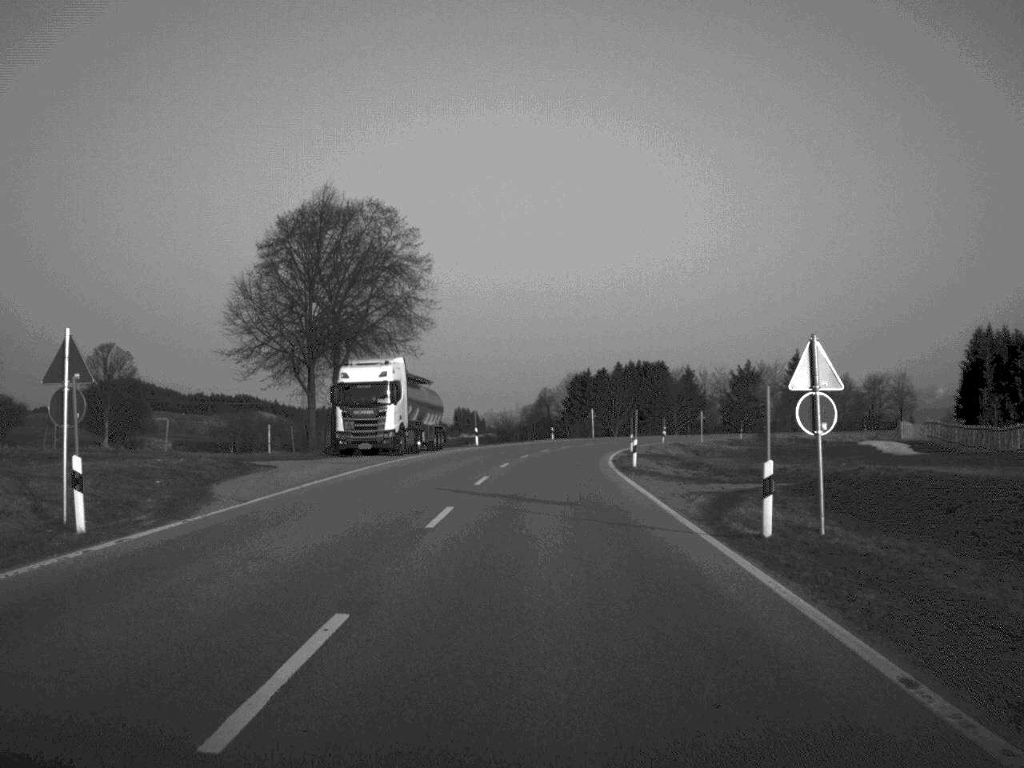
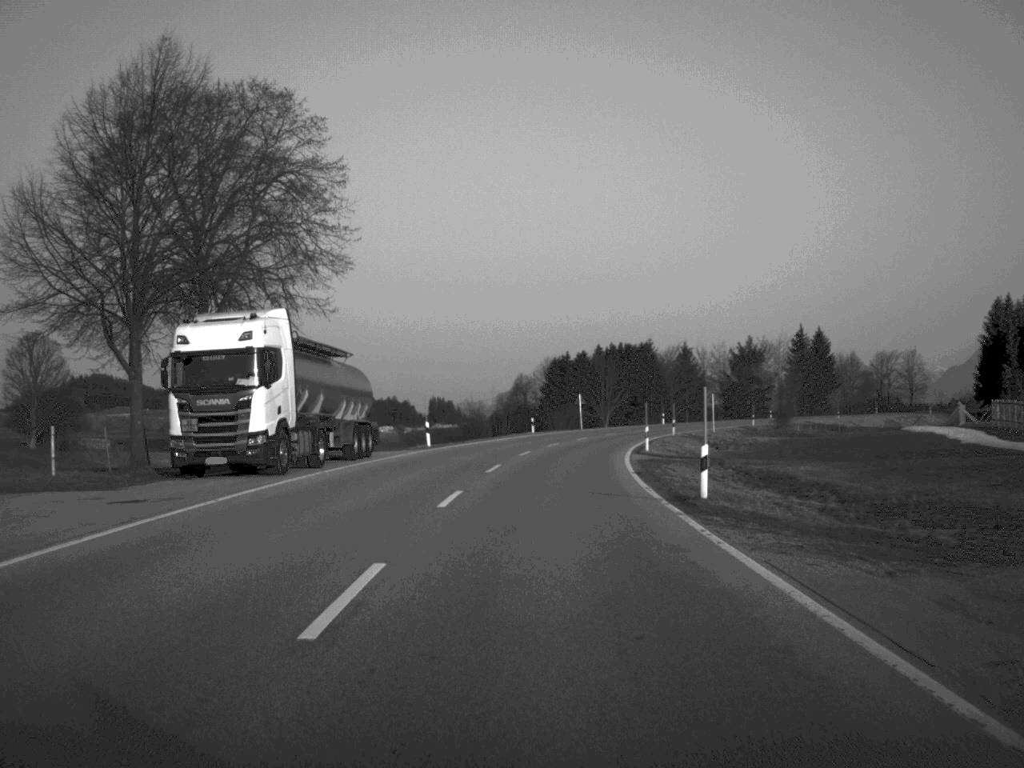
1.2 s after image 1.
(+0.2, +21.2) m; +1°
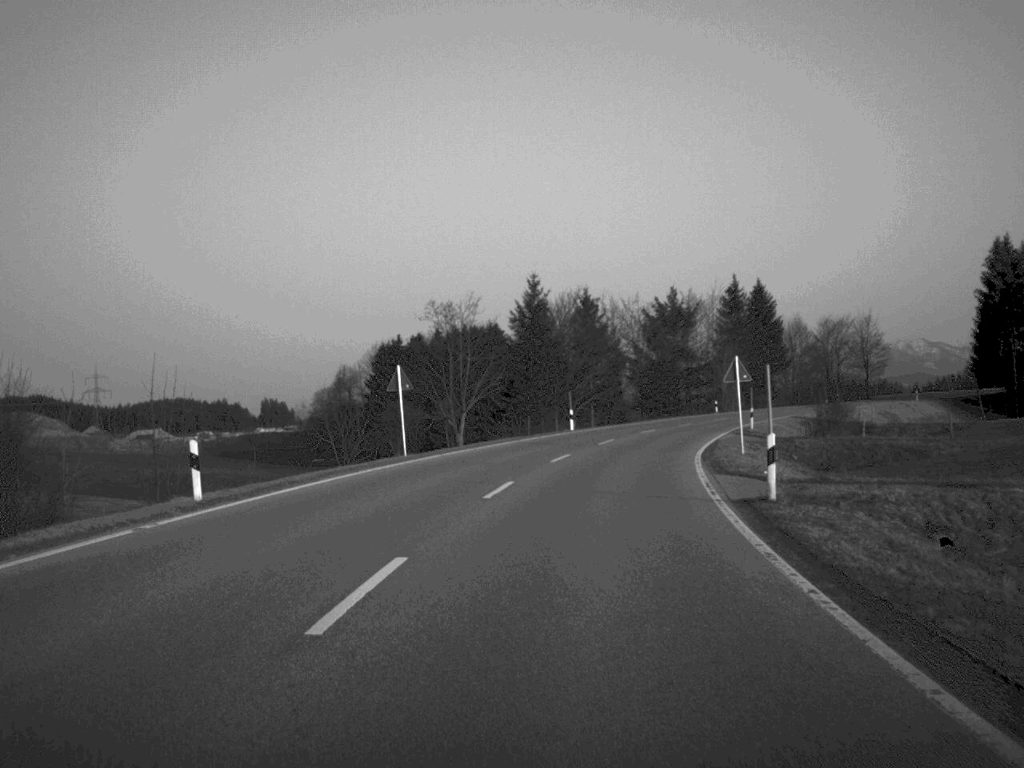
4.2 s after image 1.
(+3.0, +59.8) m; +7°
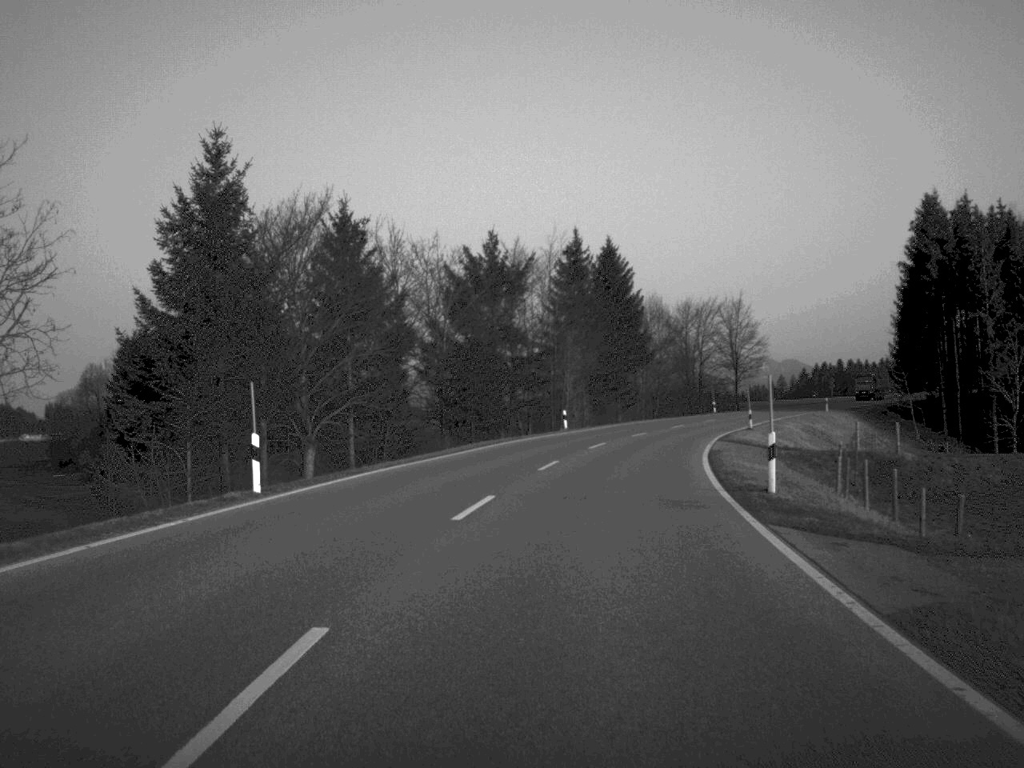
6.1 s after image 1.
(+3.2, +39.8) m; +9°
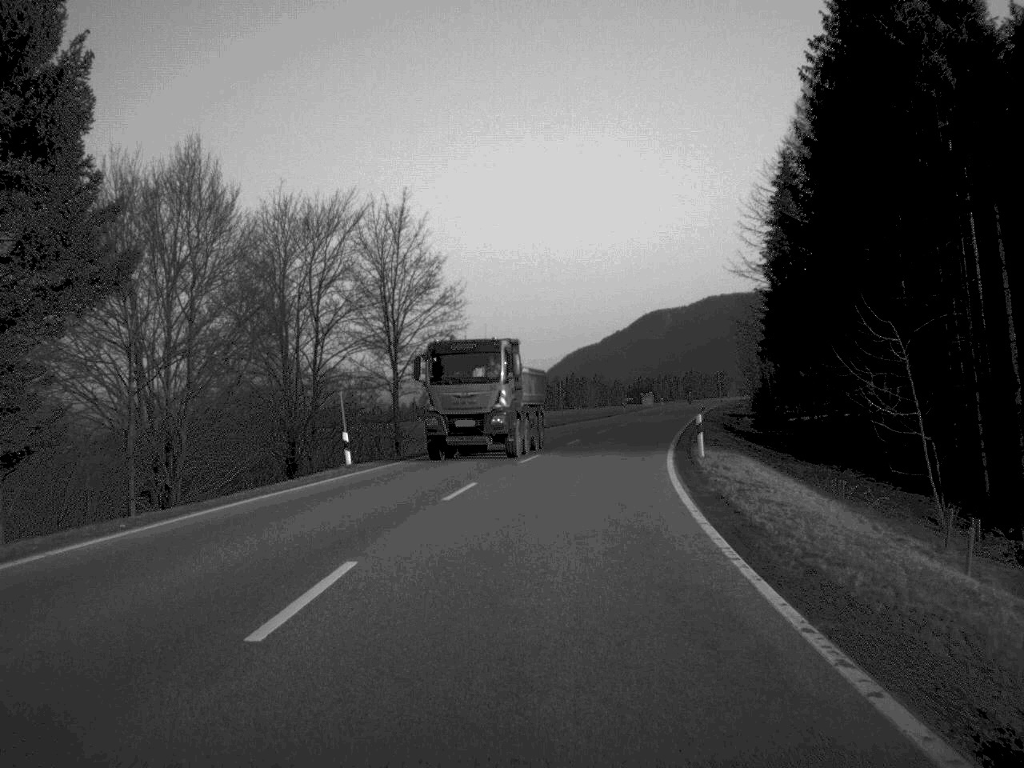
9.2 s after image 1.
(+9.8, +66.6) m; +16°
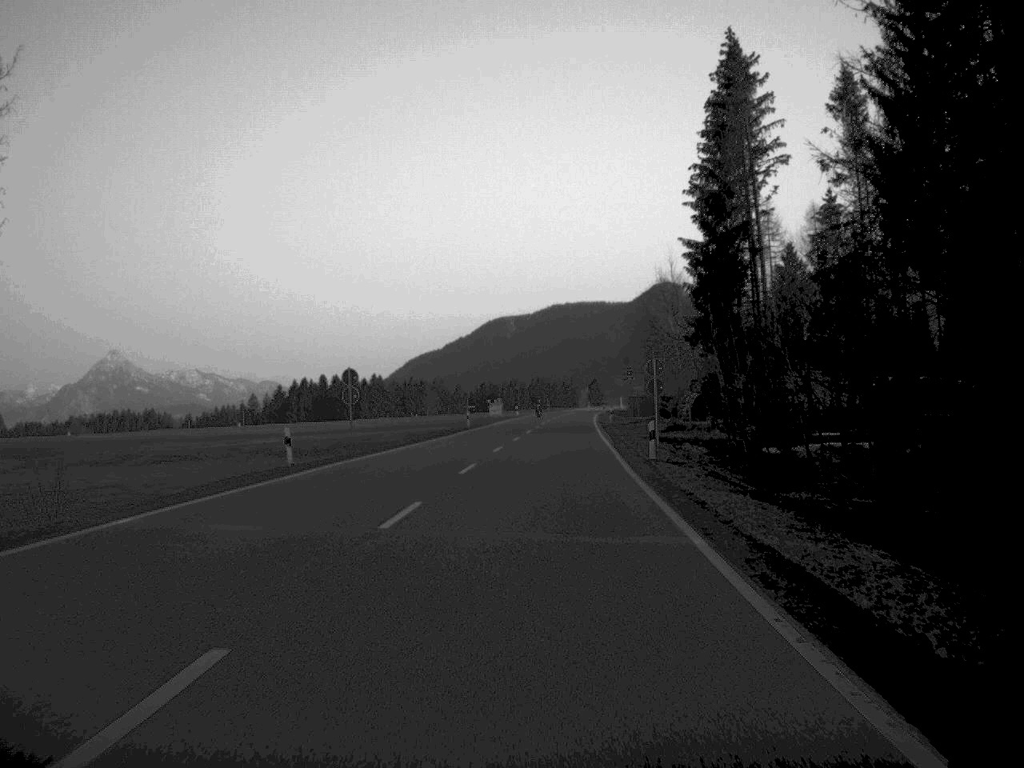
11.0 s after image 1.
(+2.8, +40.0) m; +7°
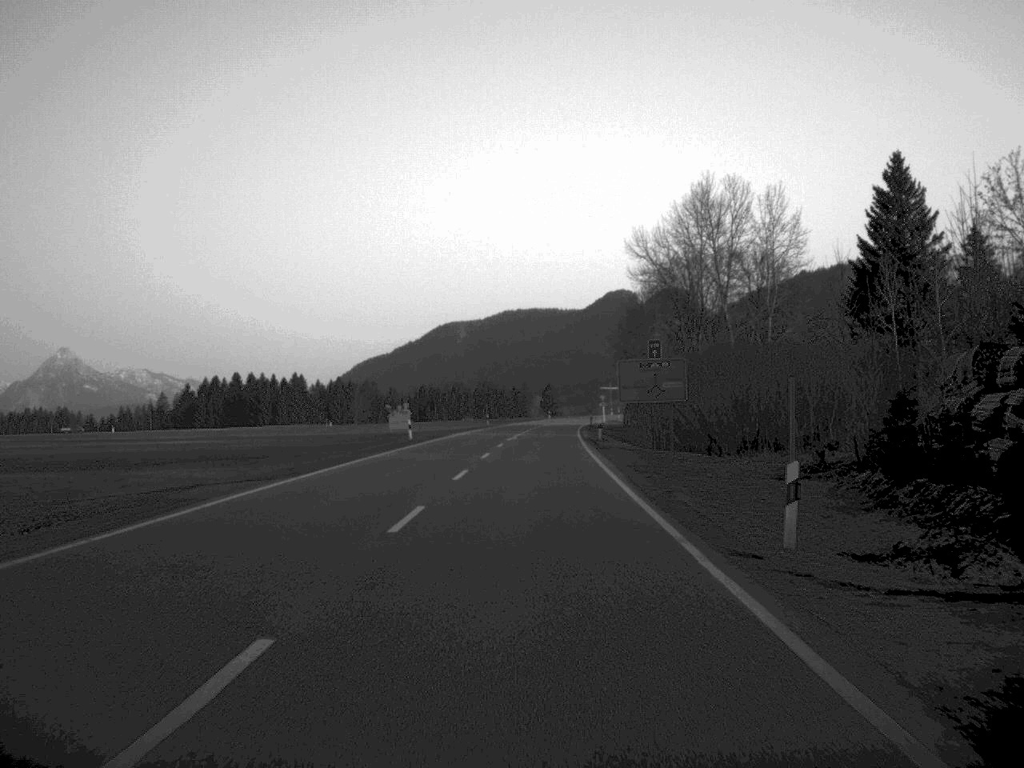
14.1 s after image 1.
(+2.1, +70.8) m; +2°
